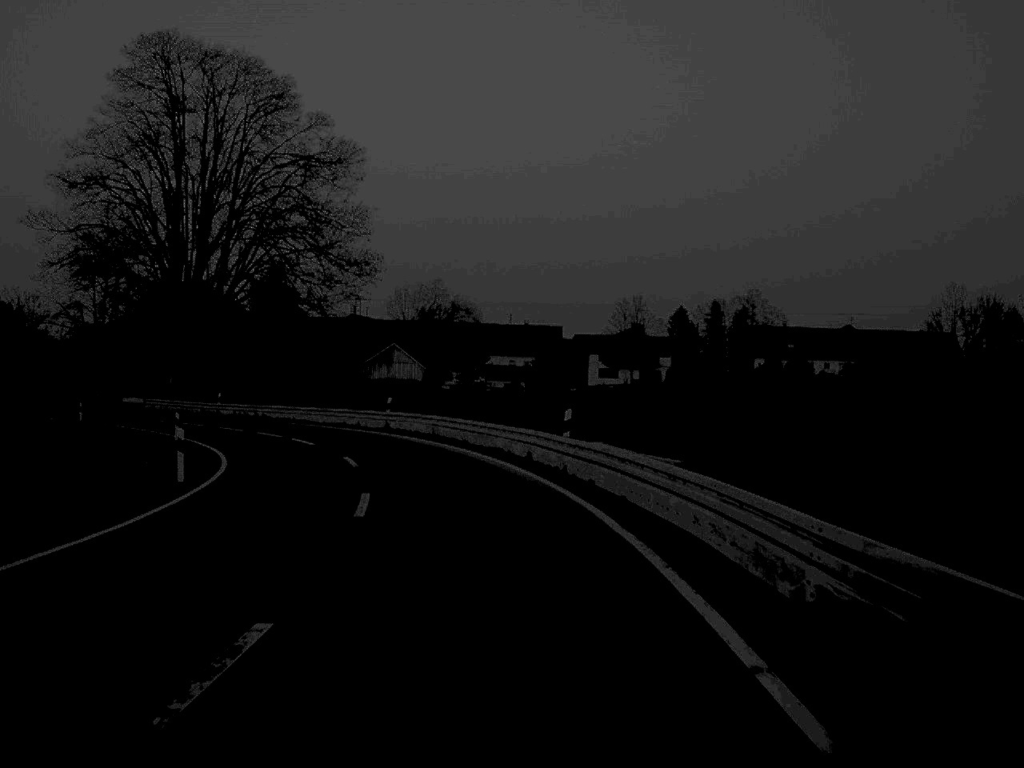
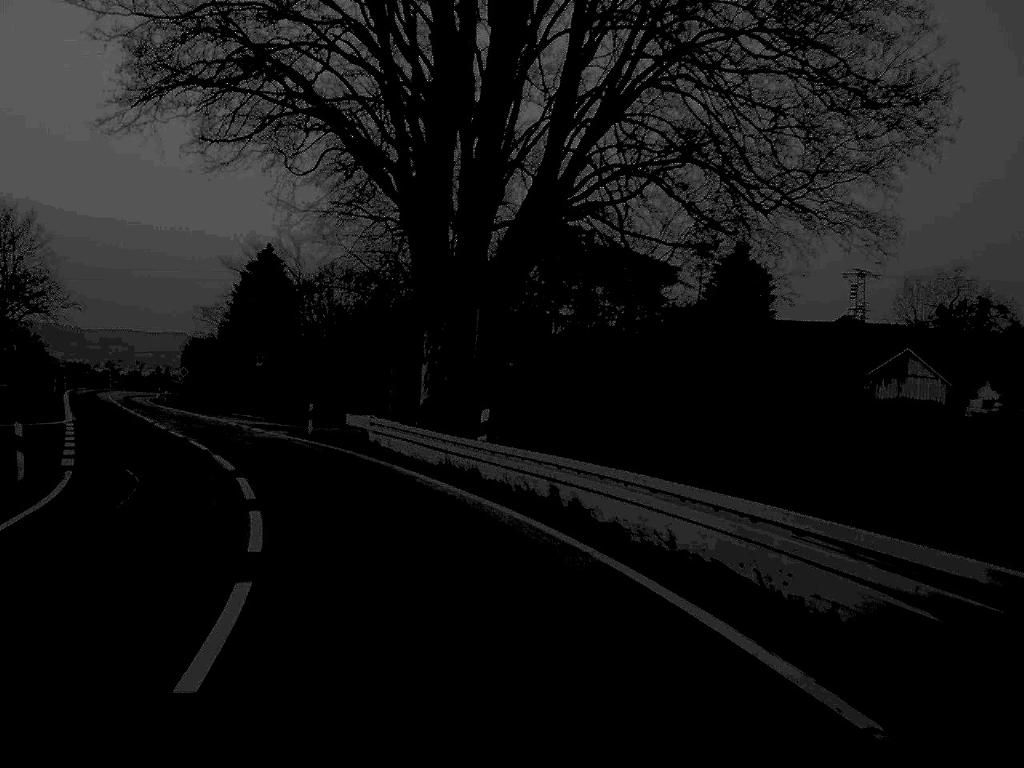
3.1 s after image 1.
(-7.0, +46.0) m; -22°
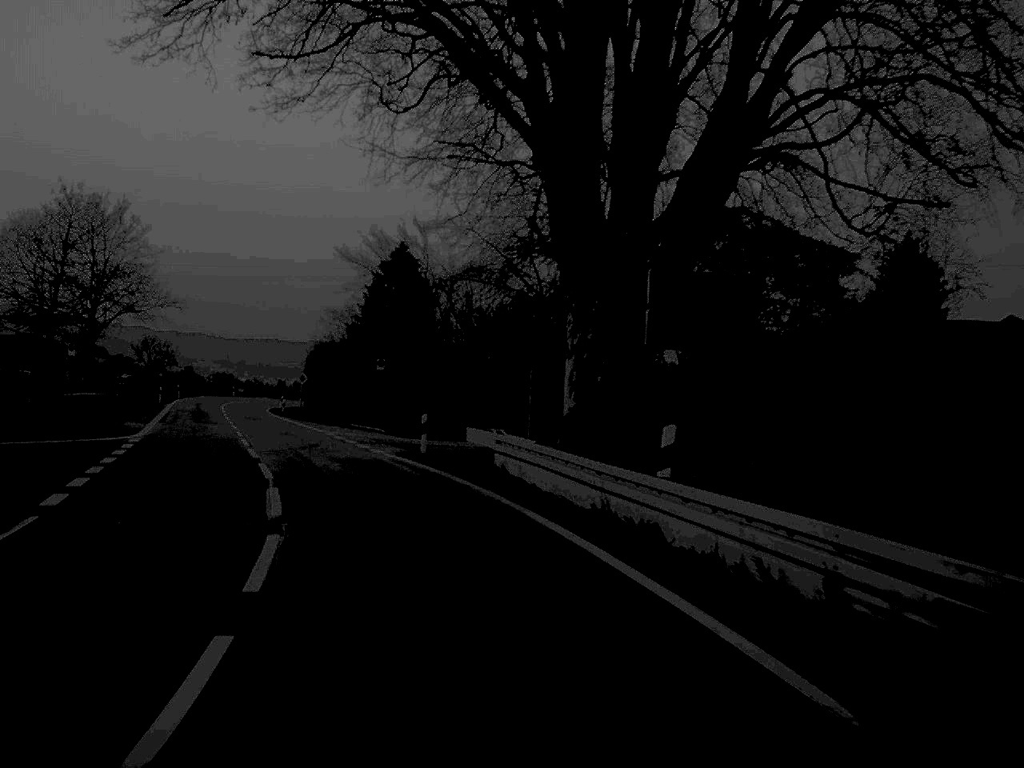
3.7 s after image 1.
(-0.5, +8.6) m; -6°
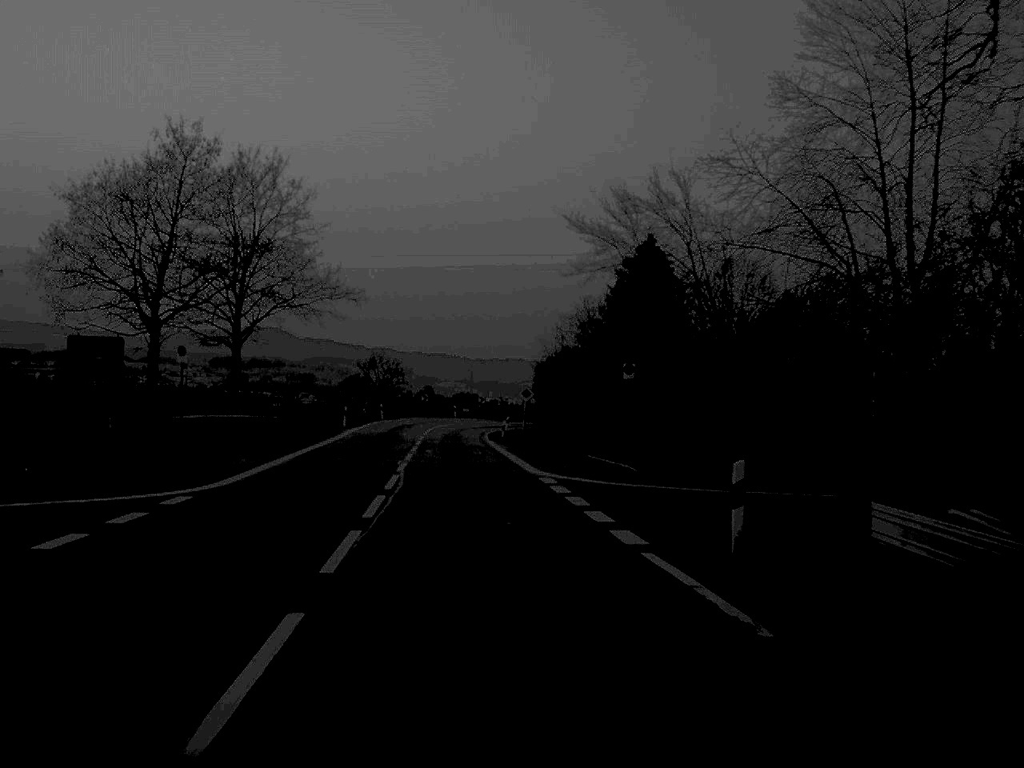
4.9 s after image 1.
(-1.8, +17.5) m; -11°
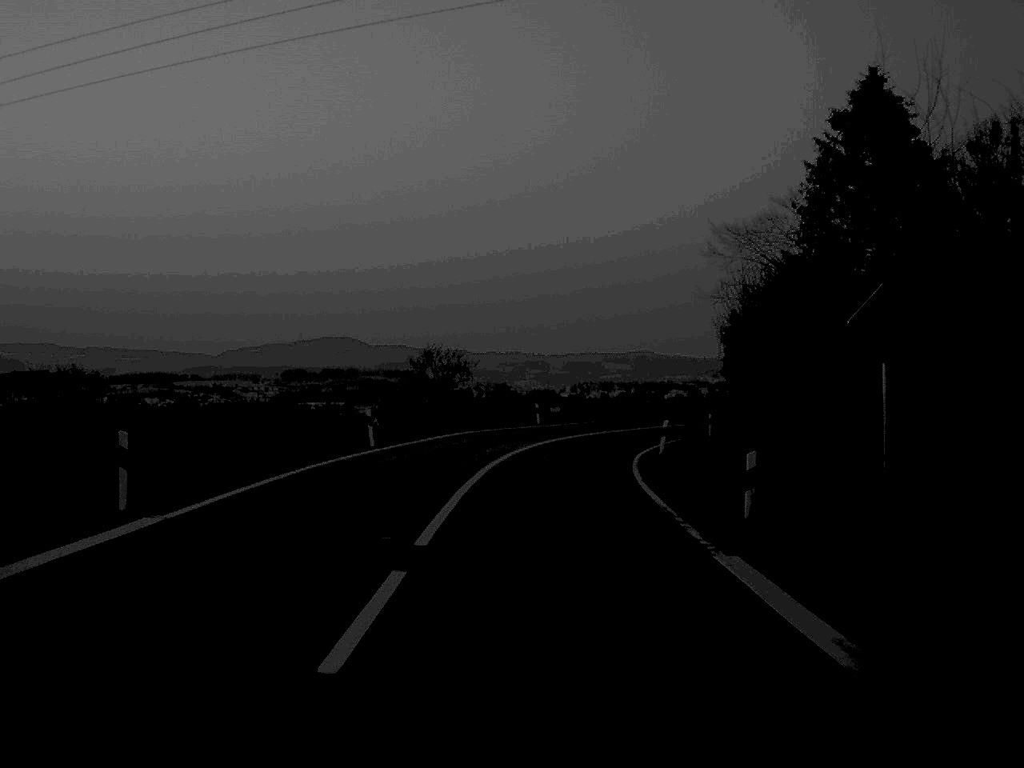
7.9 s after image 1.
(-2.6, +47.1) m; -3°
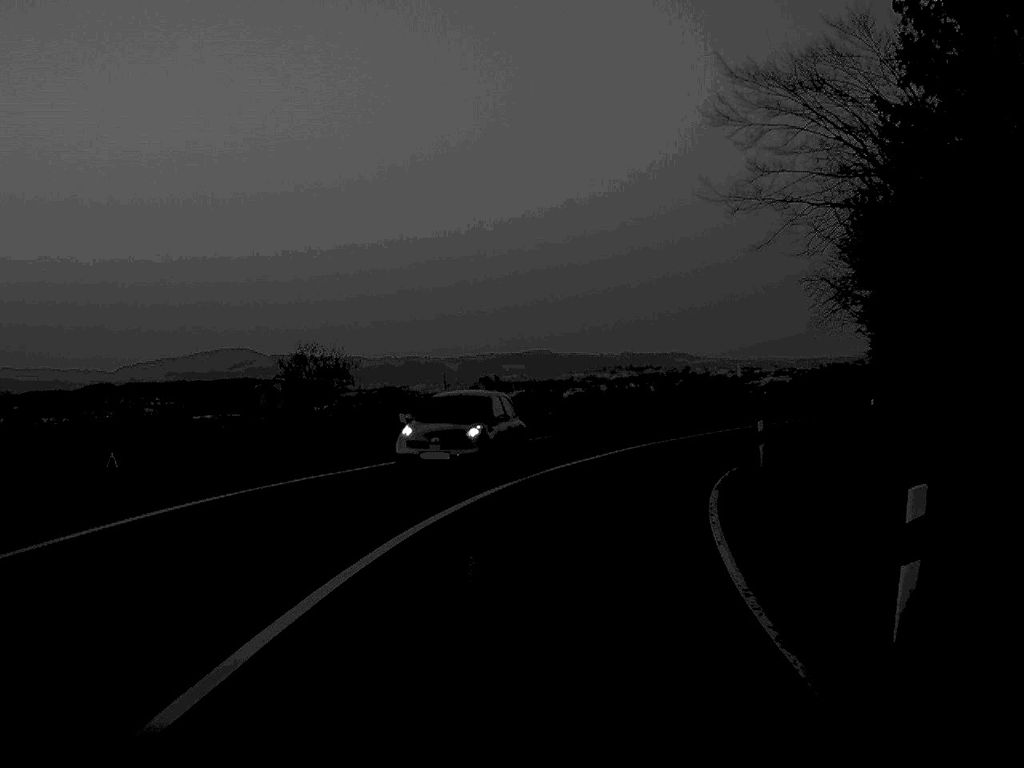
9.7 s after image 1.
(+0.9, +28.0) m; +5°
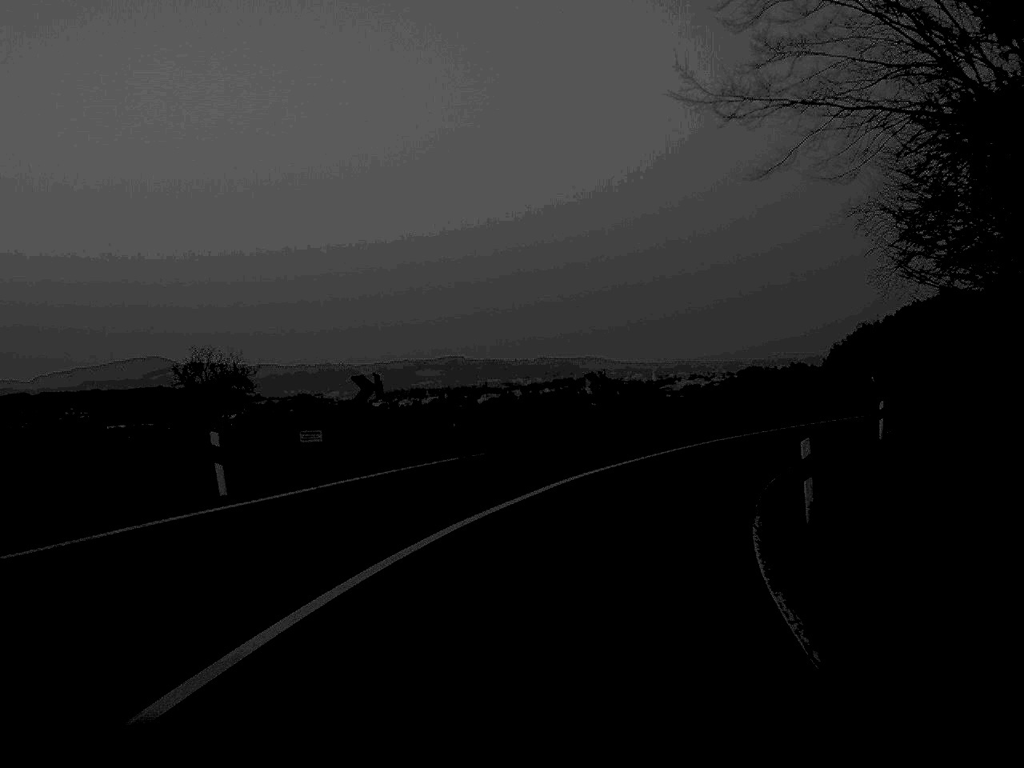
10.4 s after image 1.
(+0.3, +10.8) m; +4°
